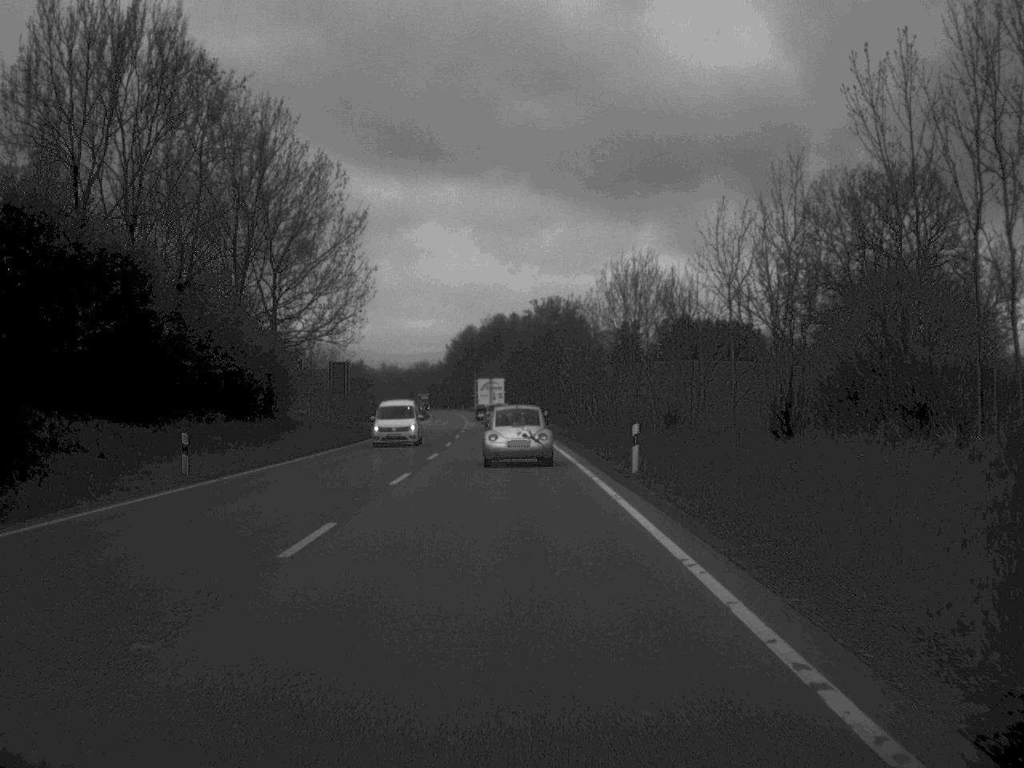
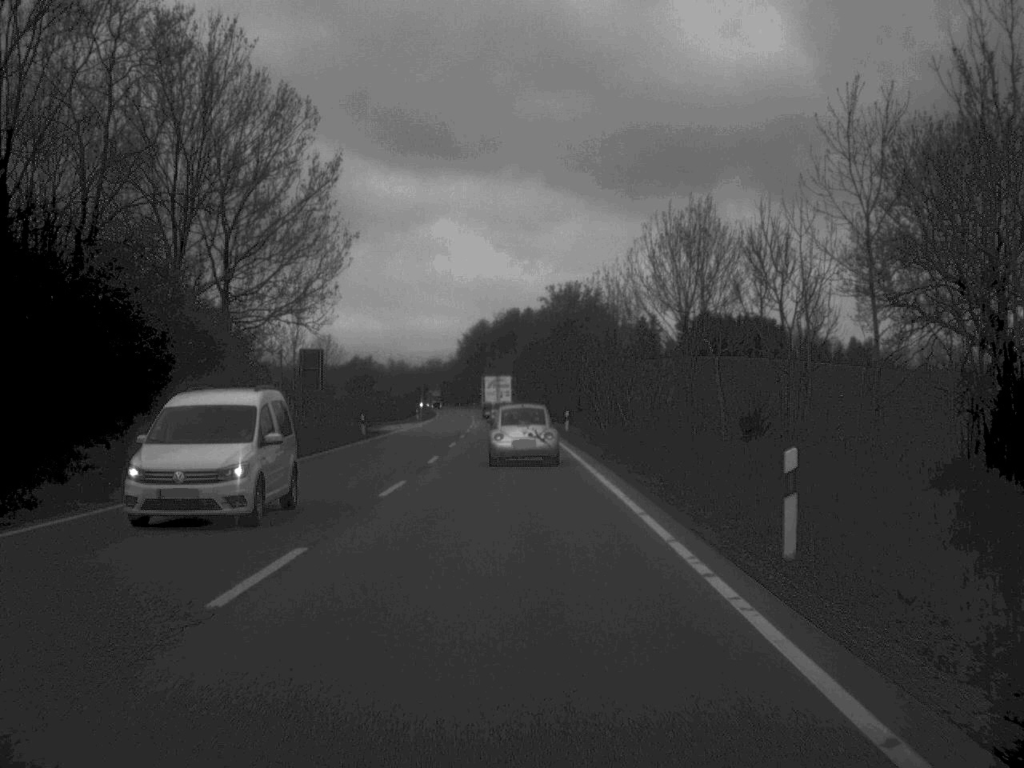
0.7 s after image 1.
(-0.1, +15.0) m; -1°
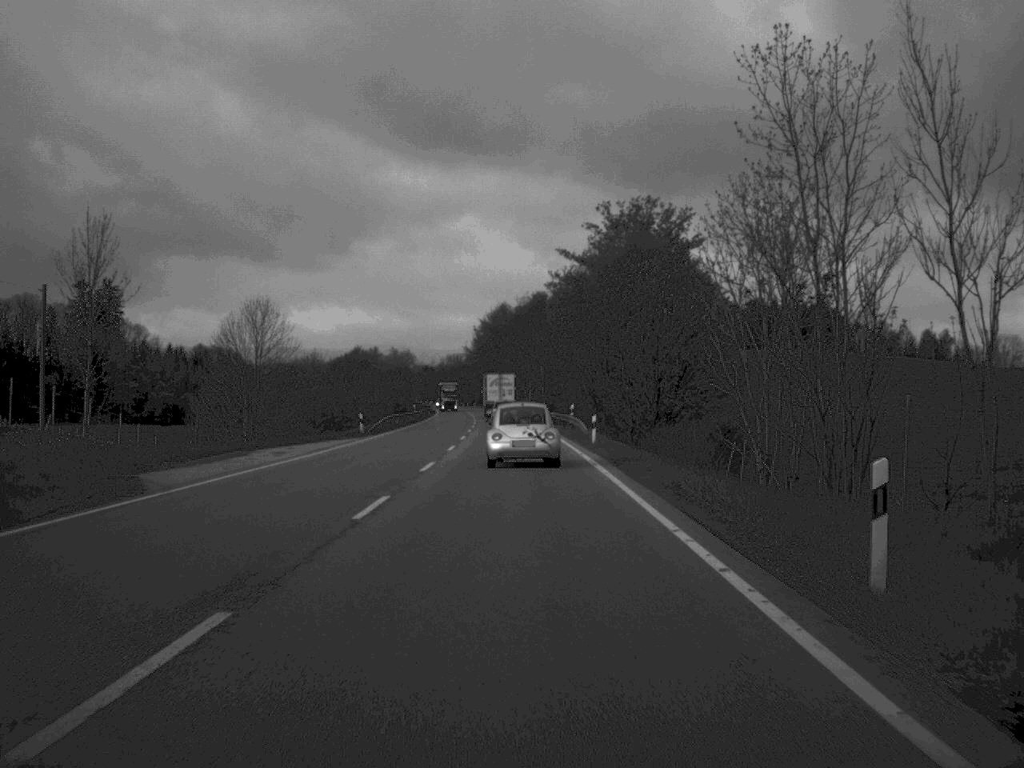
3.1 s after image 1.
(-0.6, +51.8) m; -1°
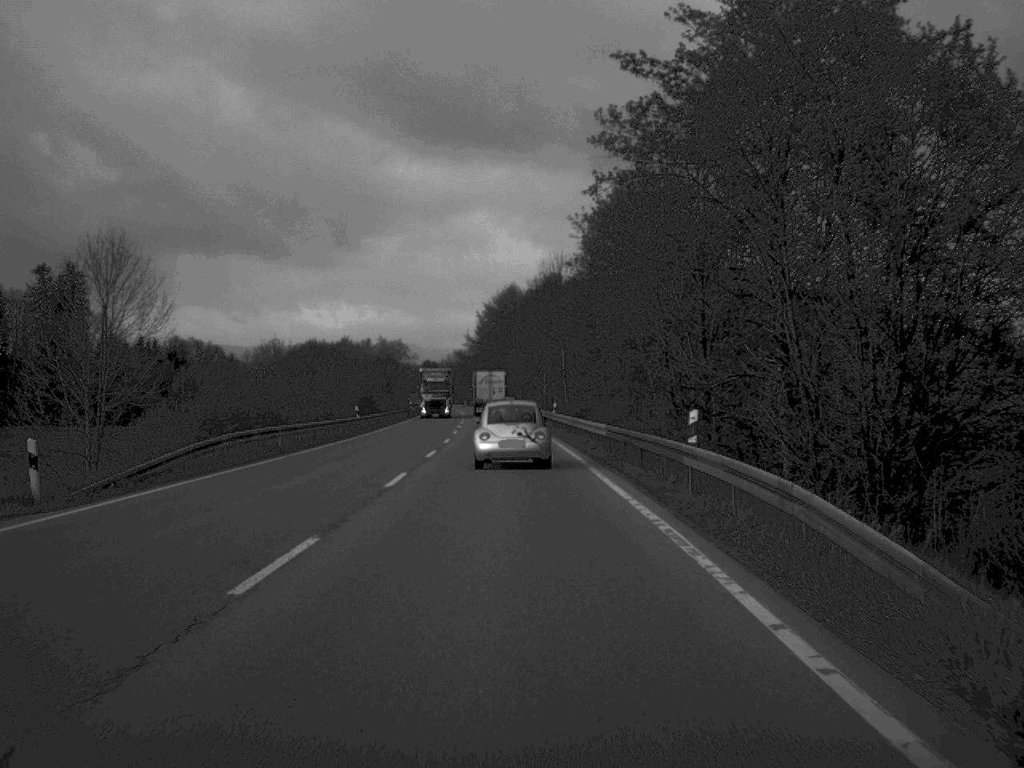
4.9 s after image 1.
(-0.2, +41.4) m; -1°
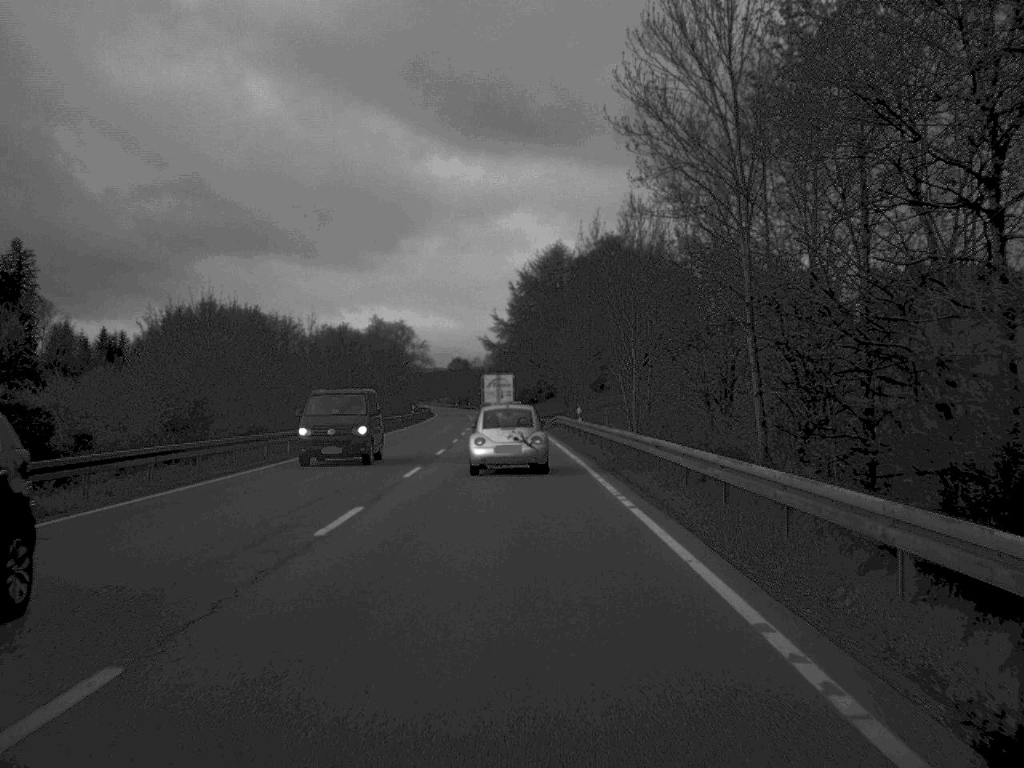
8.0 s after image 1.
(-1.2, +66.3) m; -2°
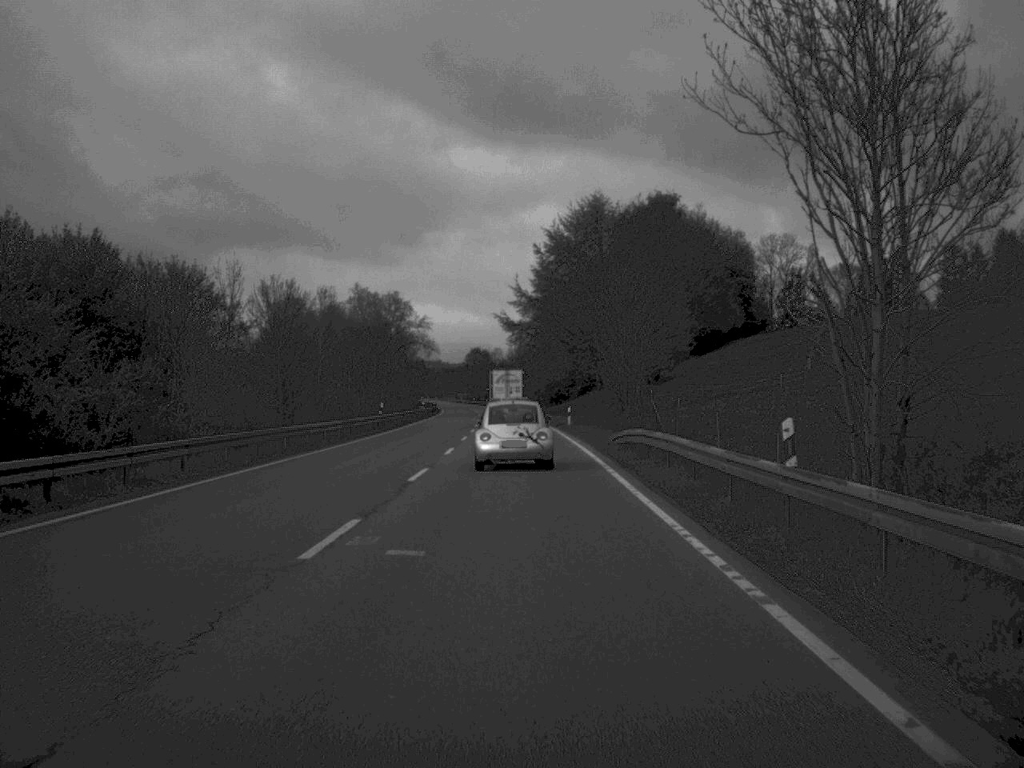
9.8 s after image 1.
(-0.5, +38.2) m; -1°
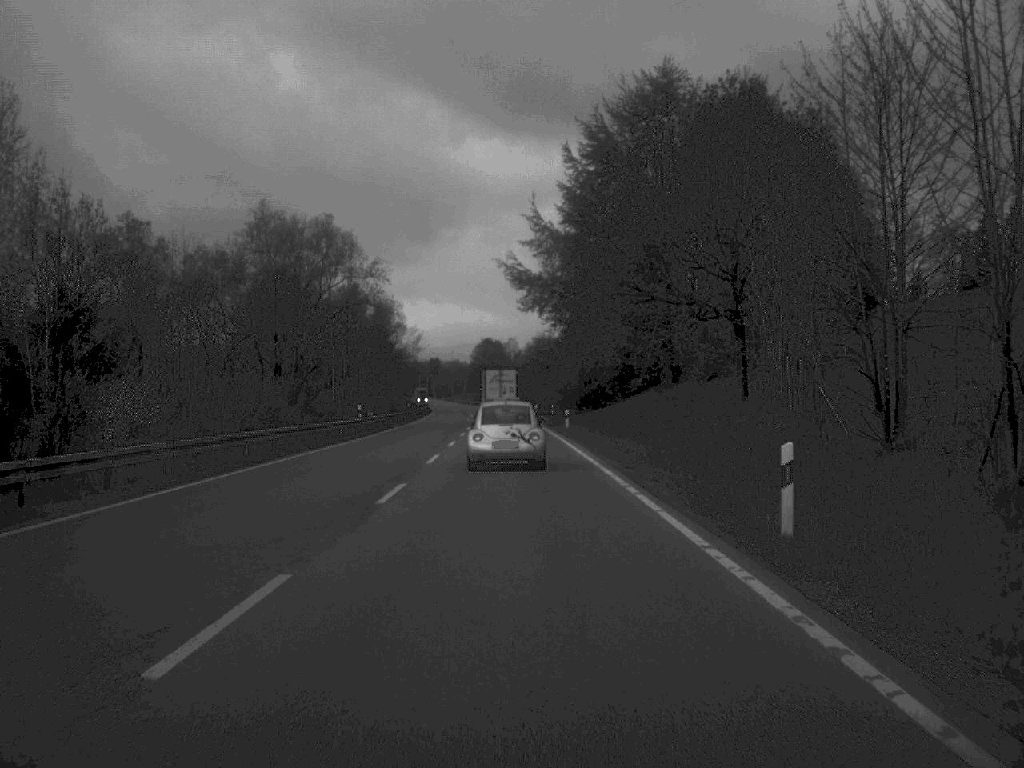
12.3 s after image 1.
(-0.4, +52.2) m; -1°
